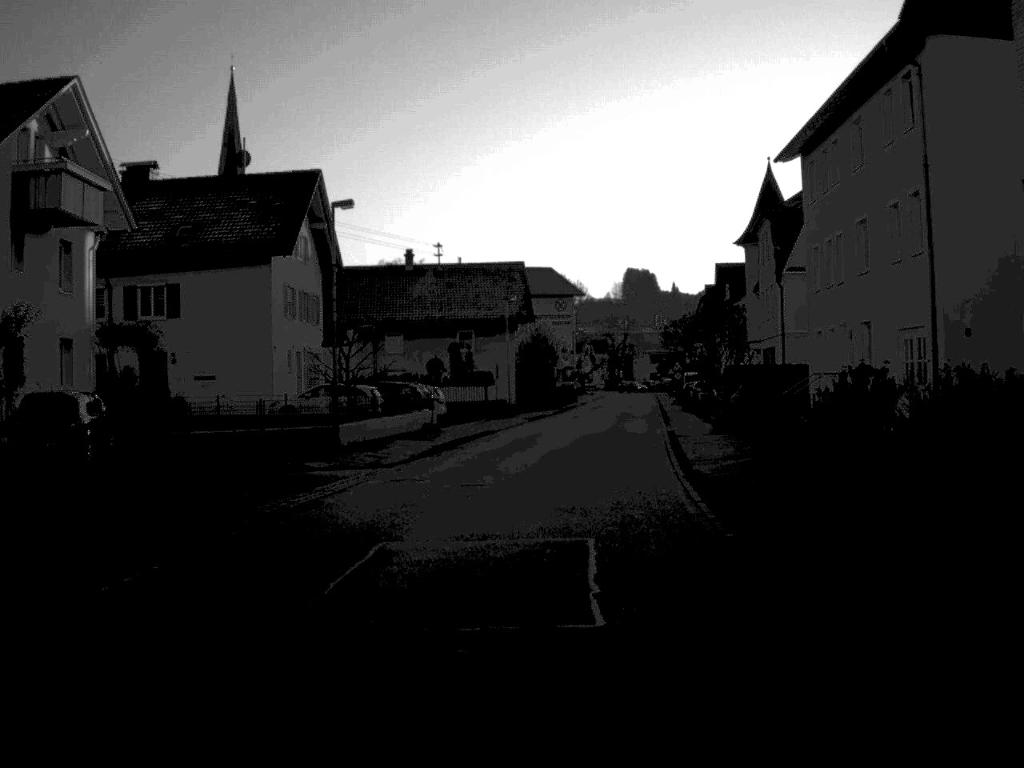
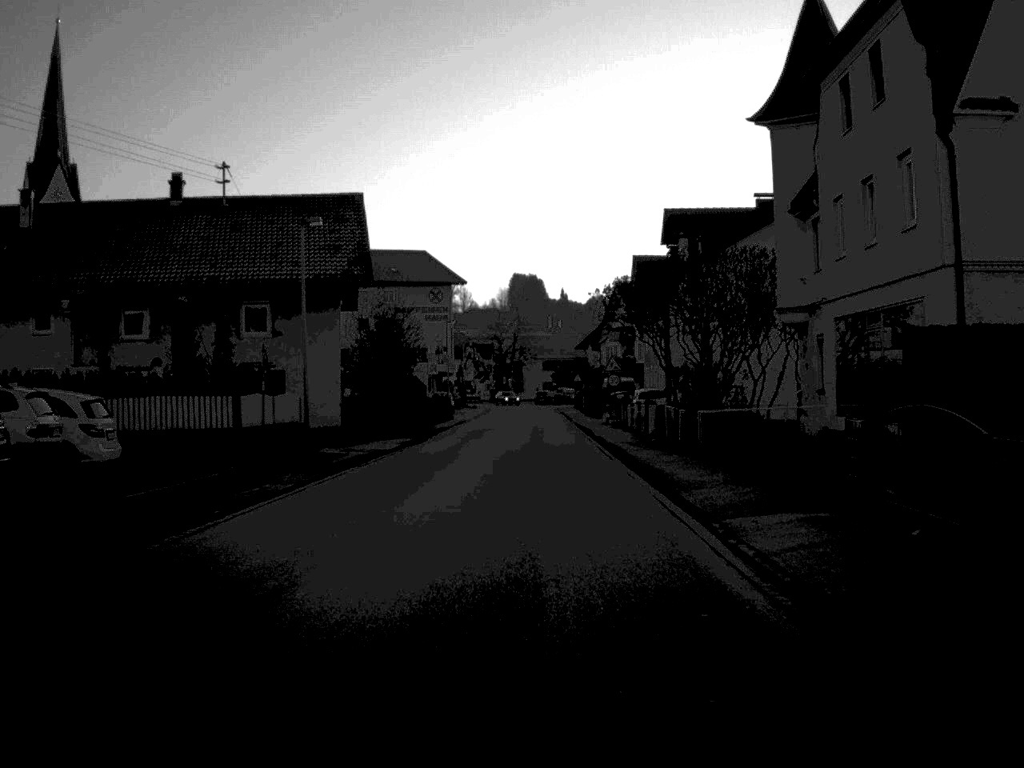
(+1.7, +32.8) m; +5°
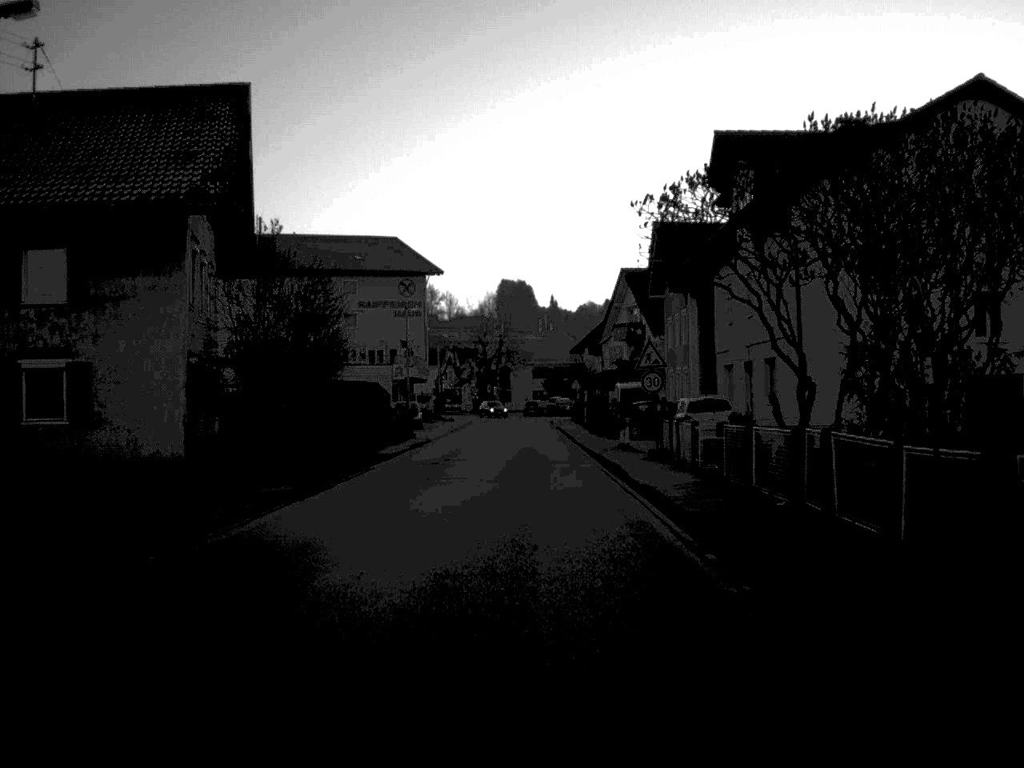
(+0.1, +19.7) m; 0°
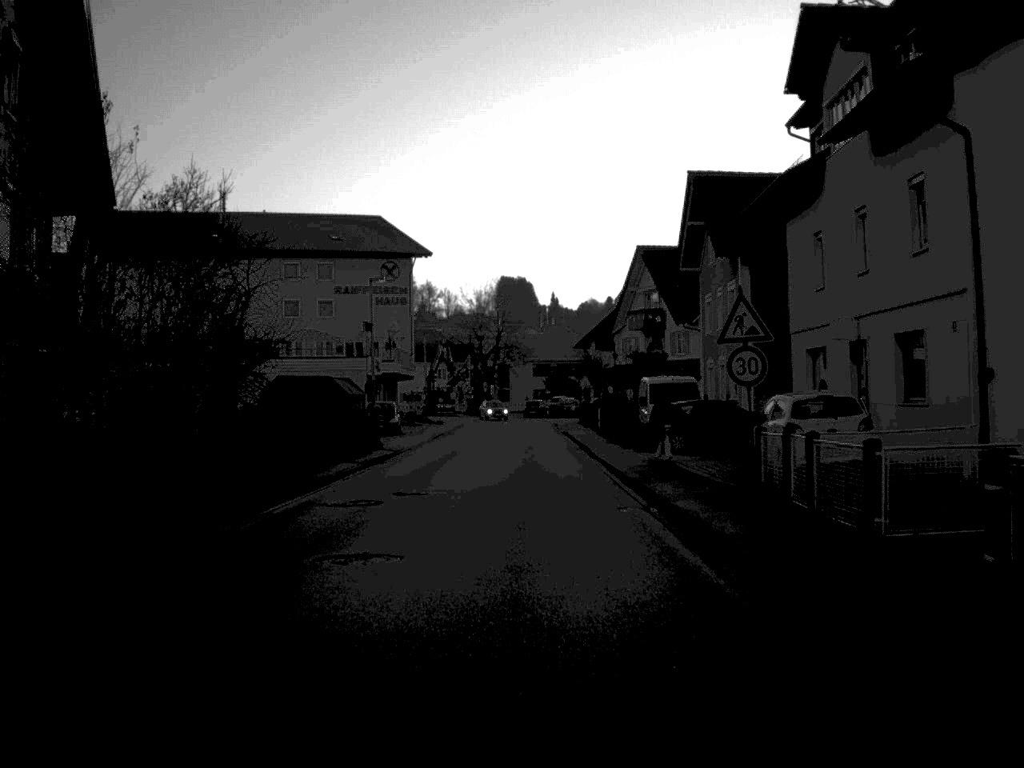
(0.0, +13.5) m; 0°
